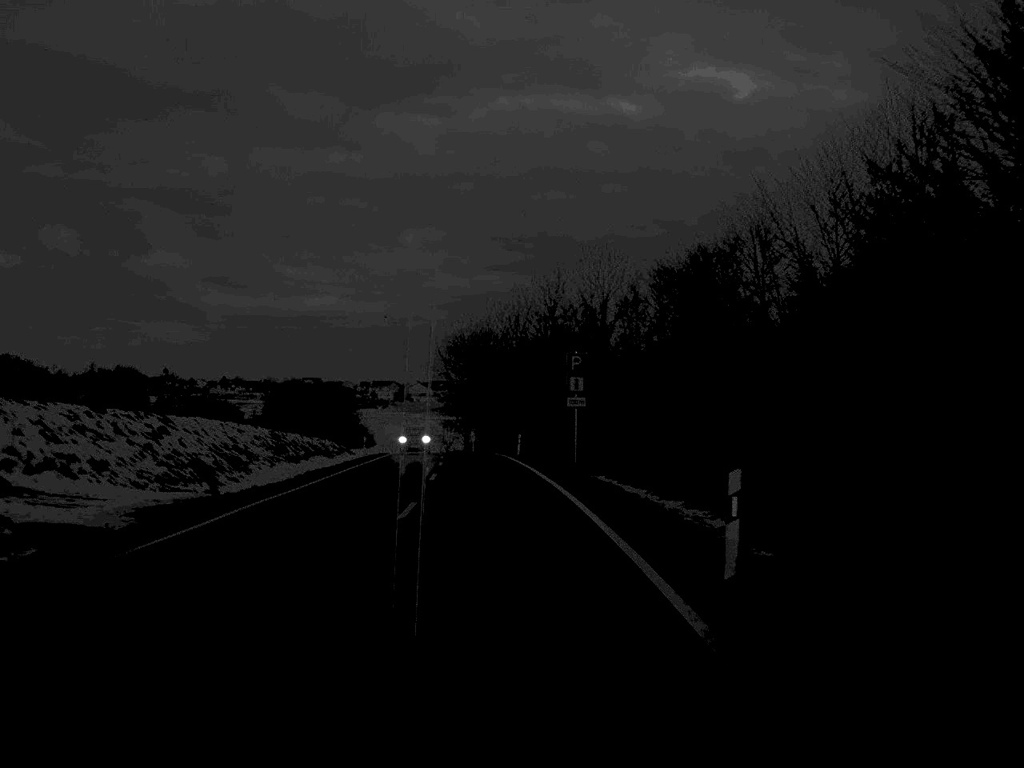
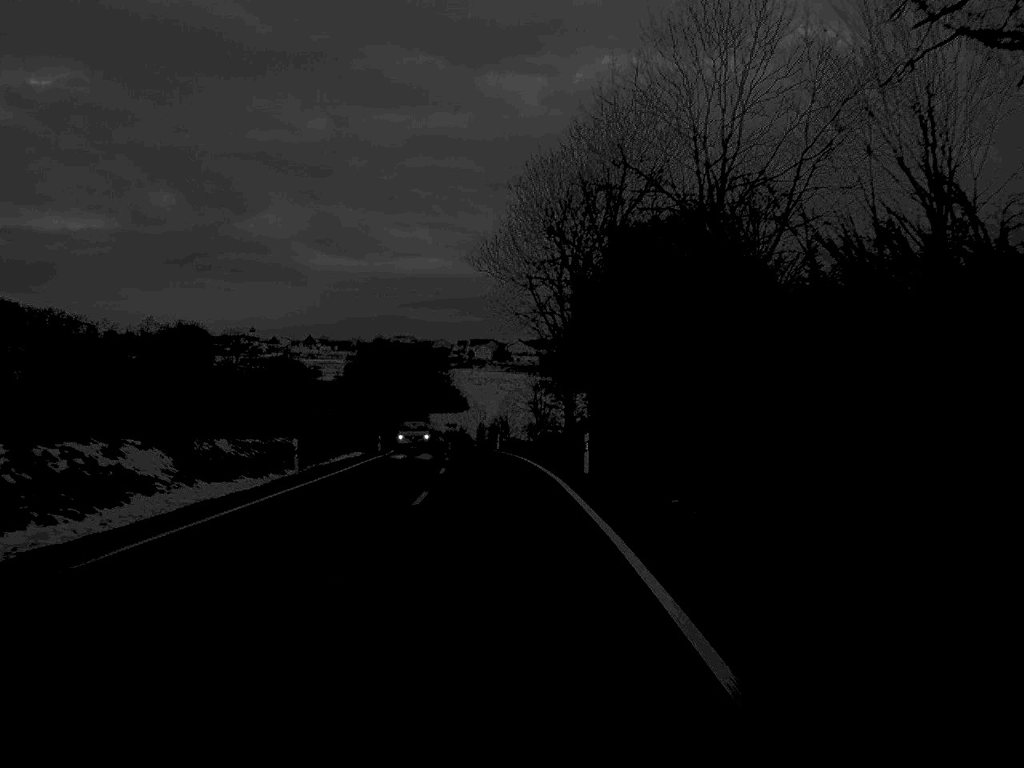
(-3.1, +70.5) m; -5°
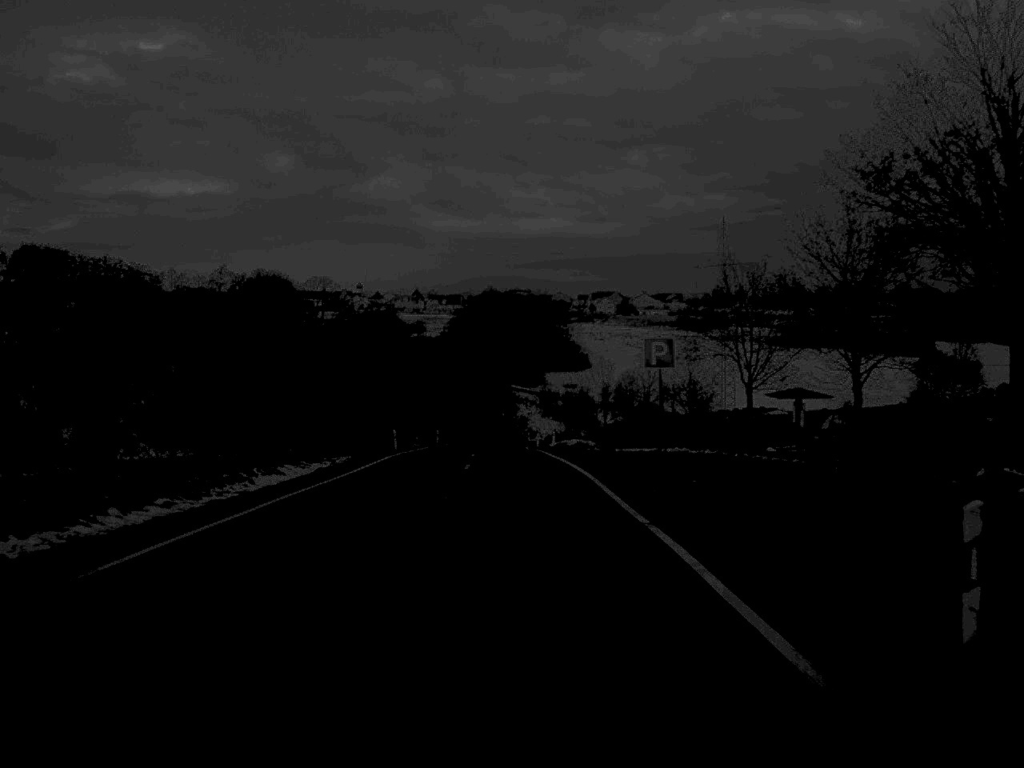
(-3.4, +72.1) m; -5°
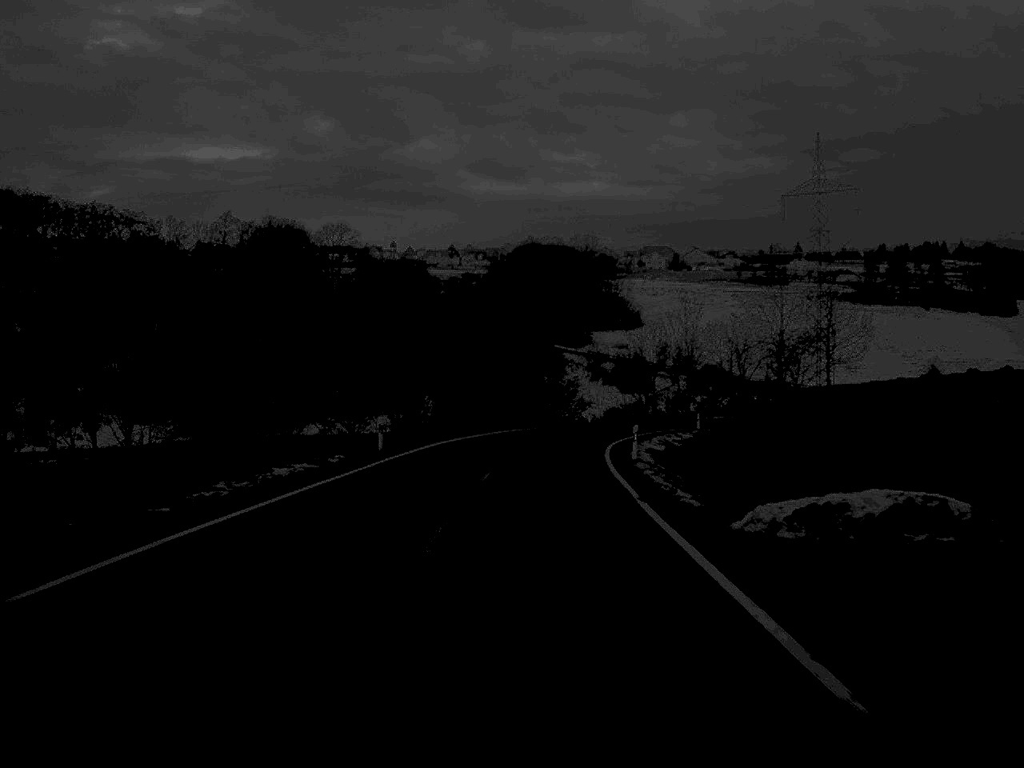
(-1.0, +56.1) m; -2°
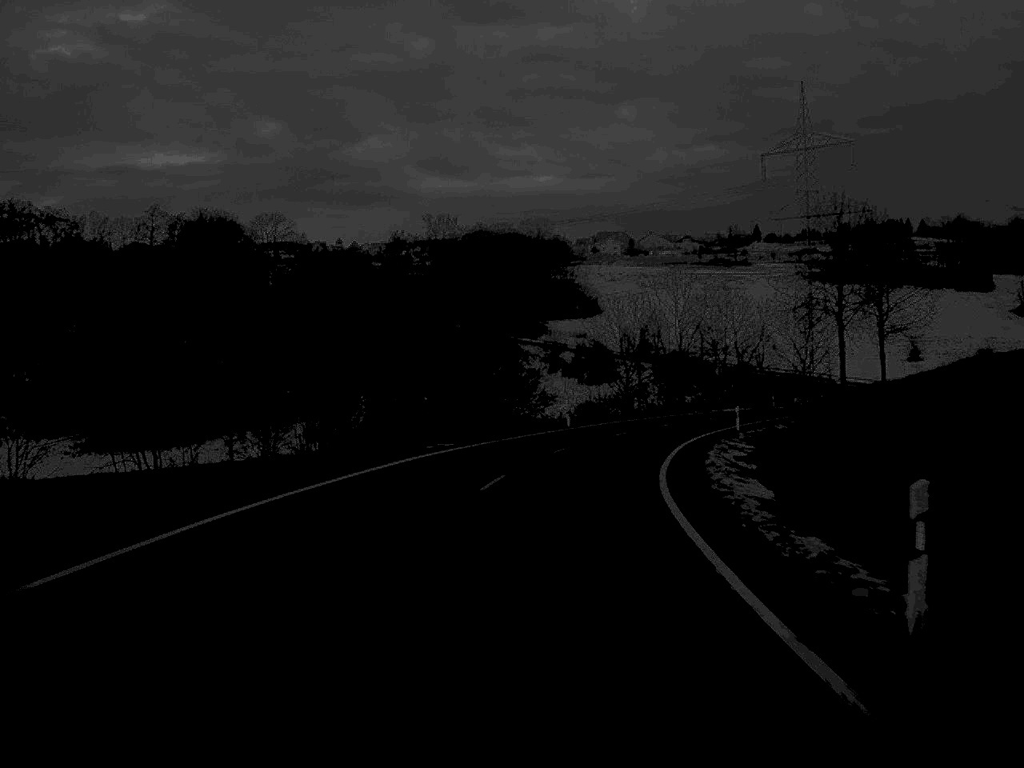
(+0.4, +28.7) m; +2°
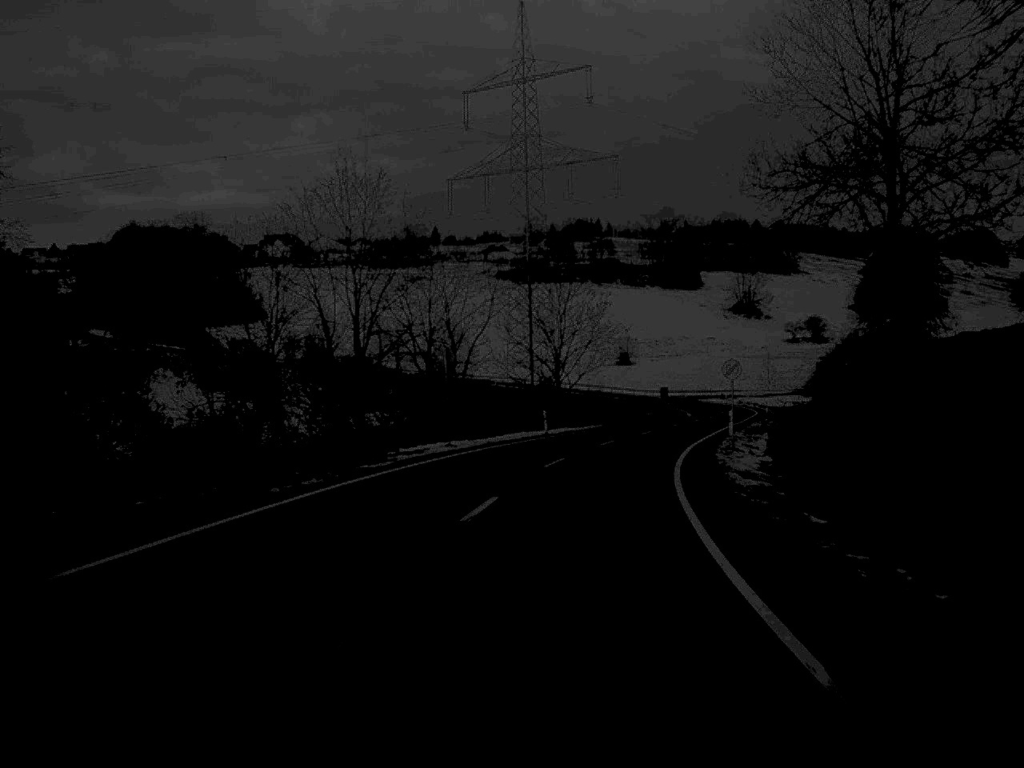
(+6.0, +50.6) m; +15°
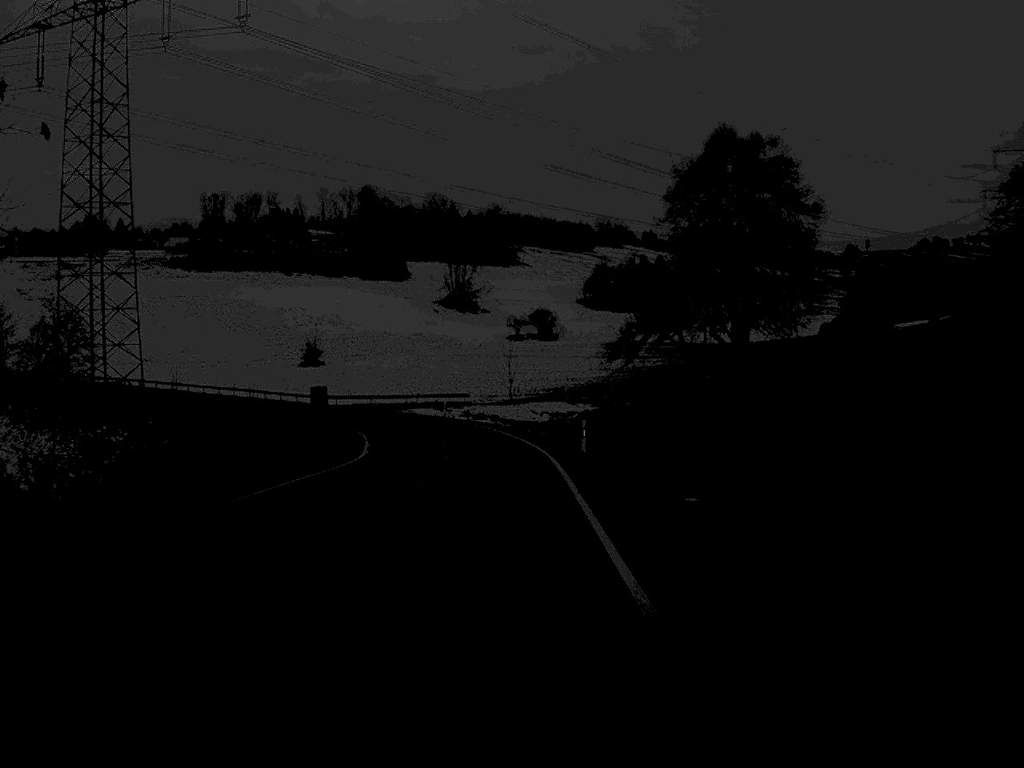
(+9.4, +65.2) m; +13°
